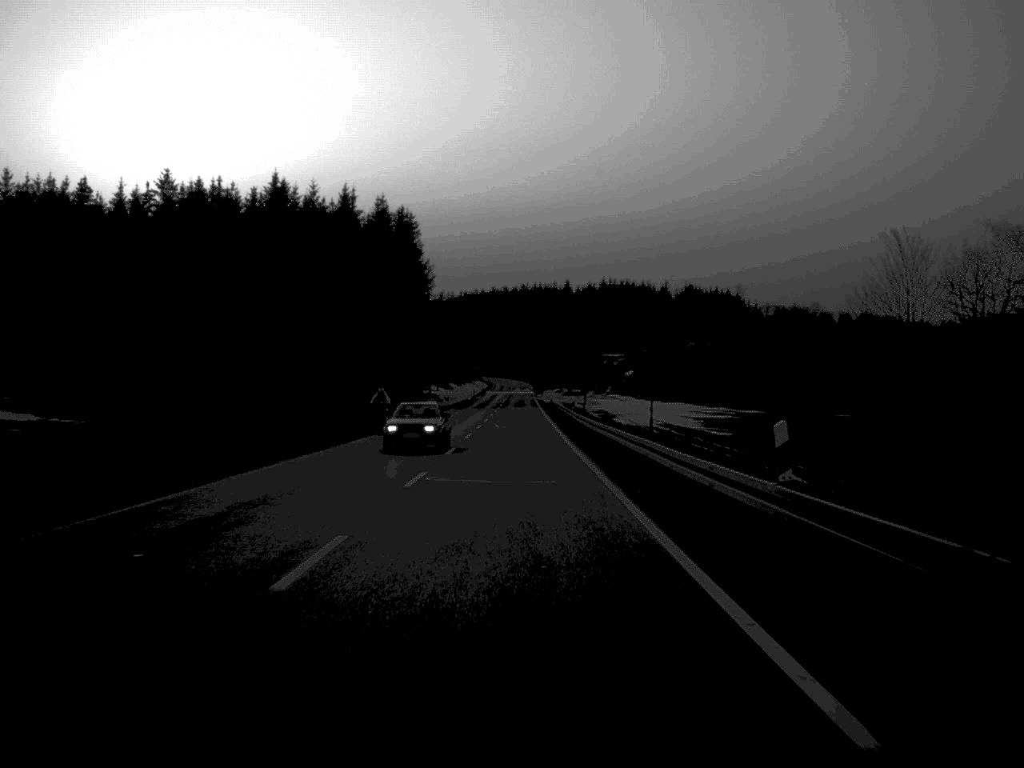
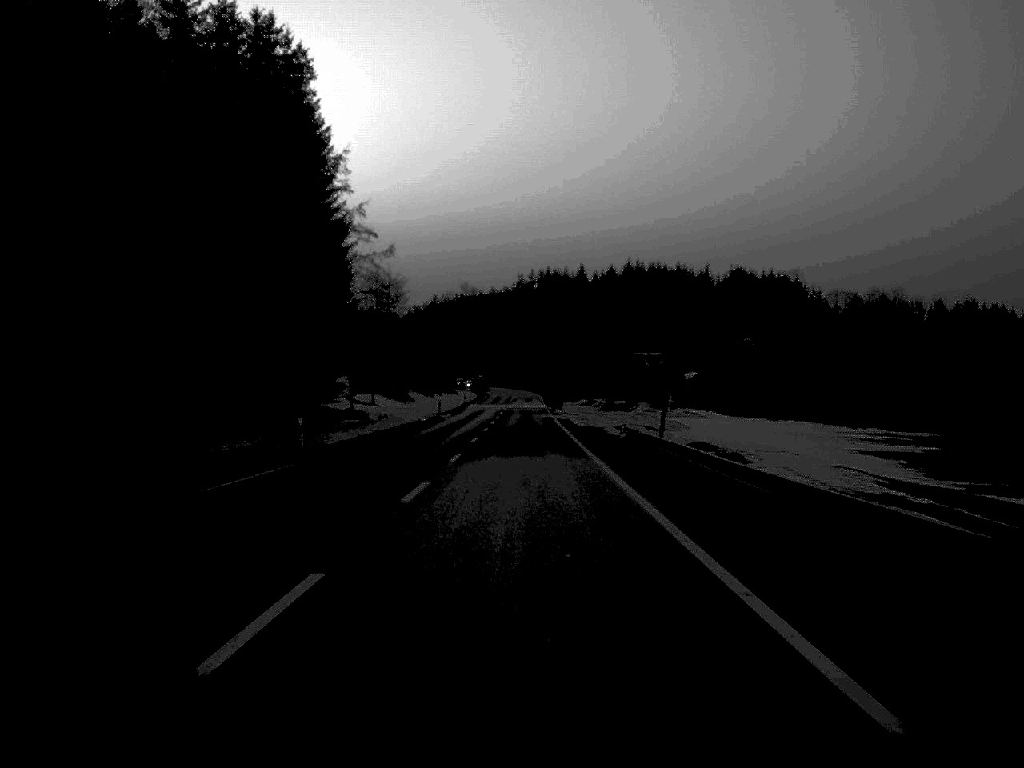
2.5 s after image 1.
(-0.3, +74.7) m; 0°
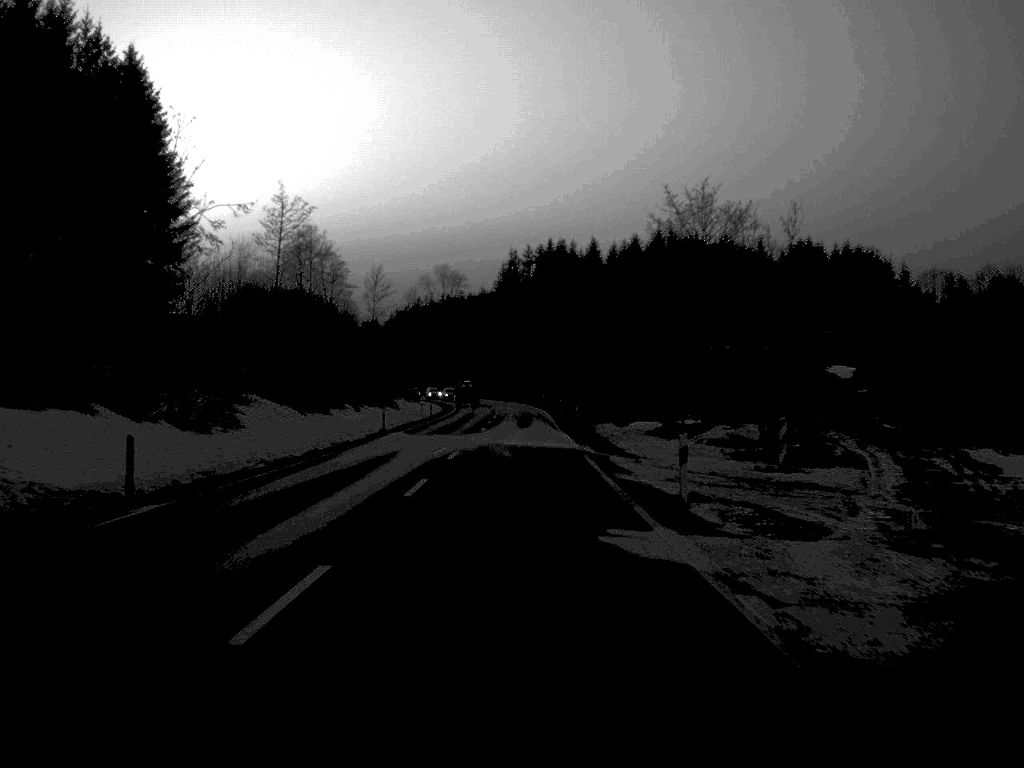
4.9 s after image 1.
(+0.2, +70.0) m; 0°
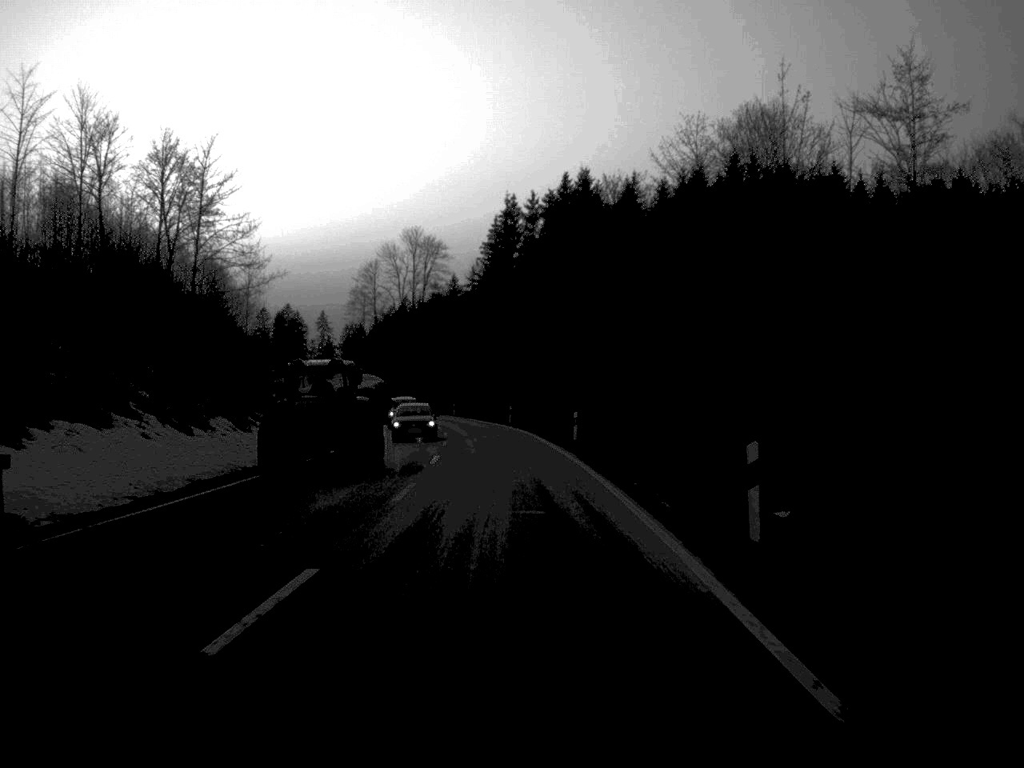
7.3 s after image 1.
(+0.1, +72.4) m; 0°
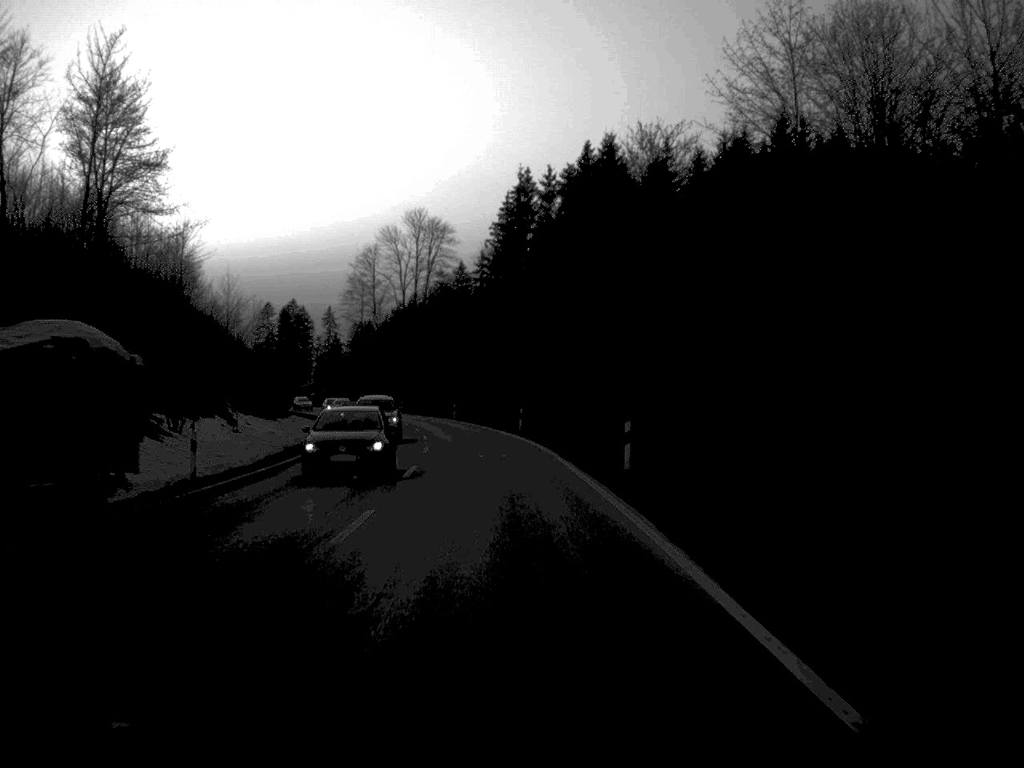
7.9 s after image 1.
(-0.1, +17.7) m; -1°
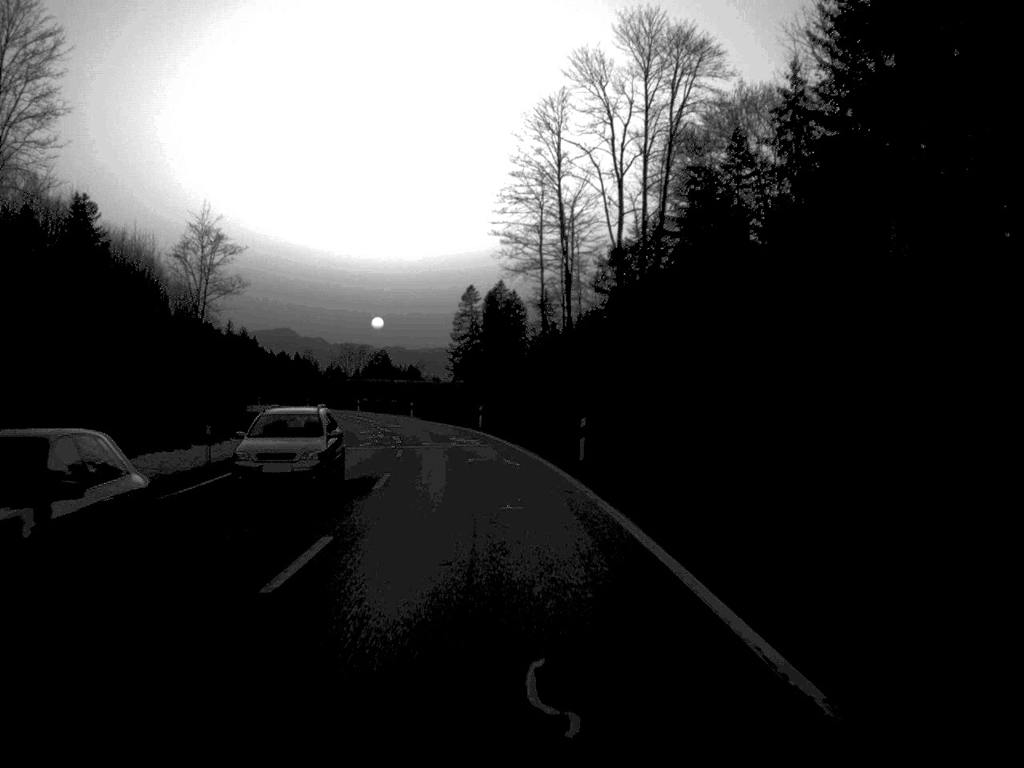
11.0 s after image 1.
(-7.1, +86.6) m; -11°
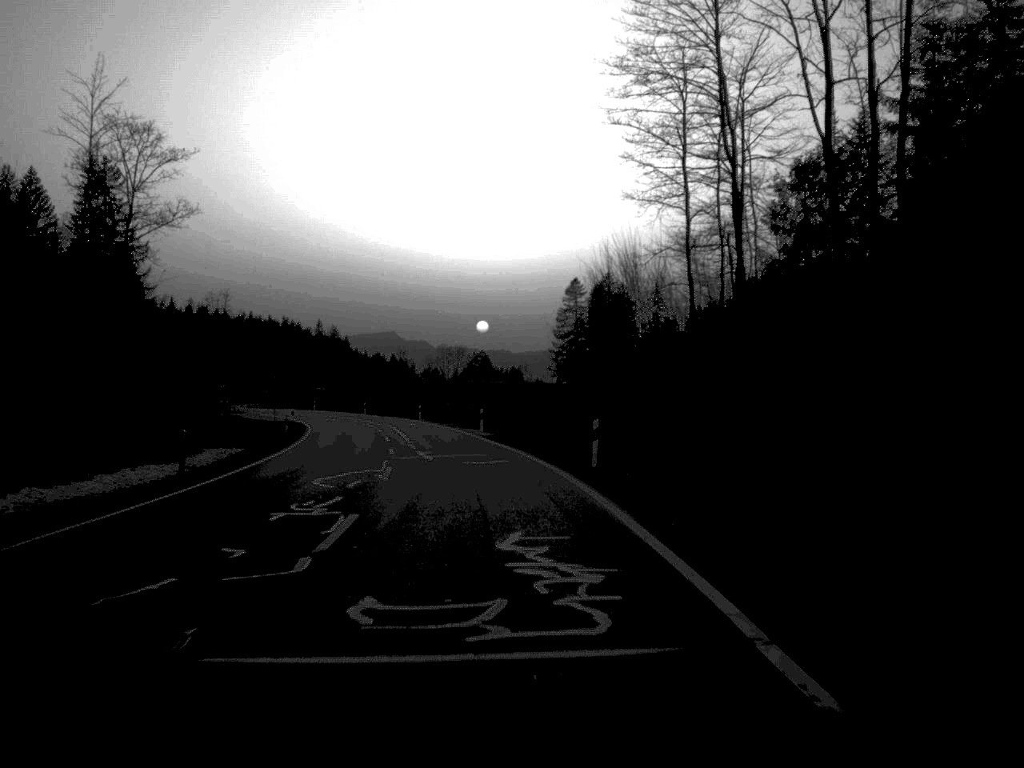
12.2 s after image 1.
(-1.4, +33.3) m; -5°
